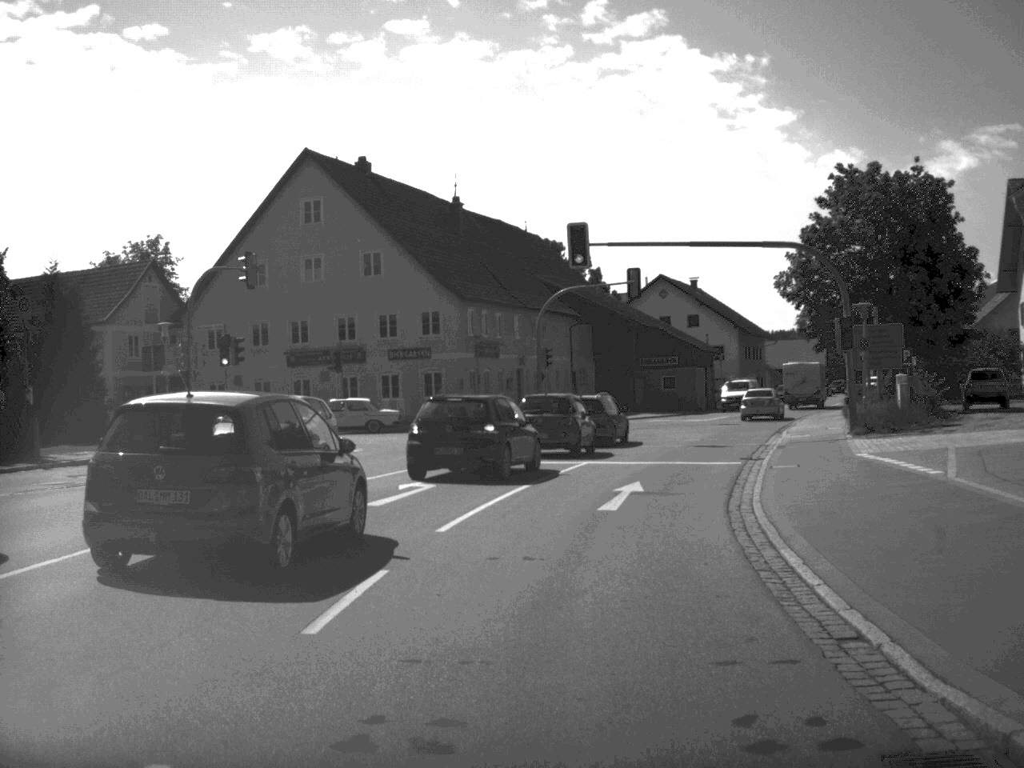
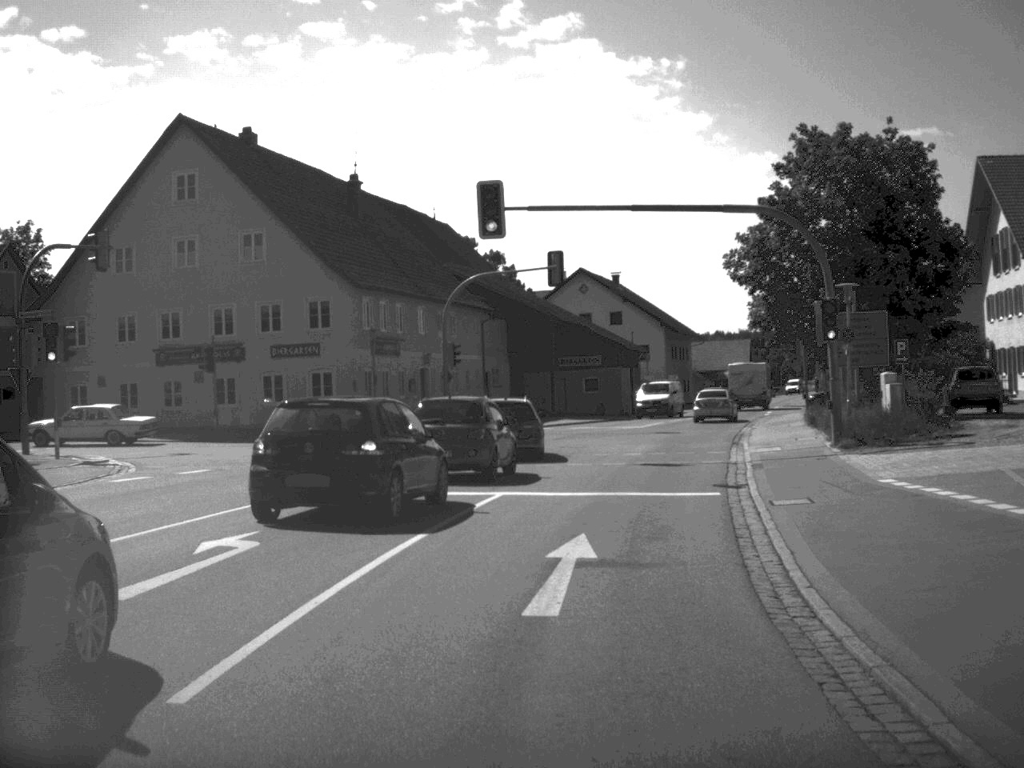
(+0.3, +7.8) m; +4°
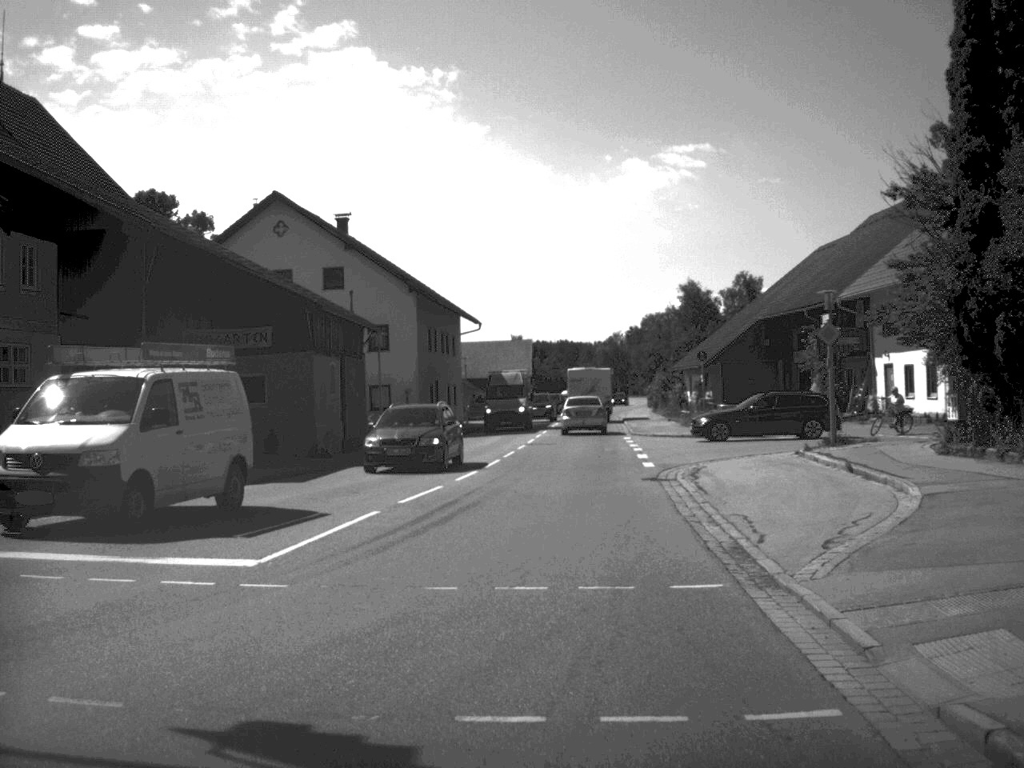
(+4.4, +38.9) m; +10°
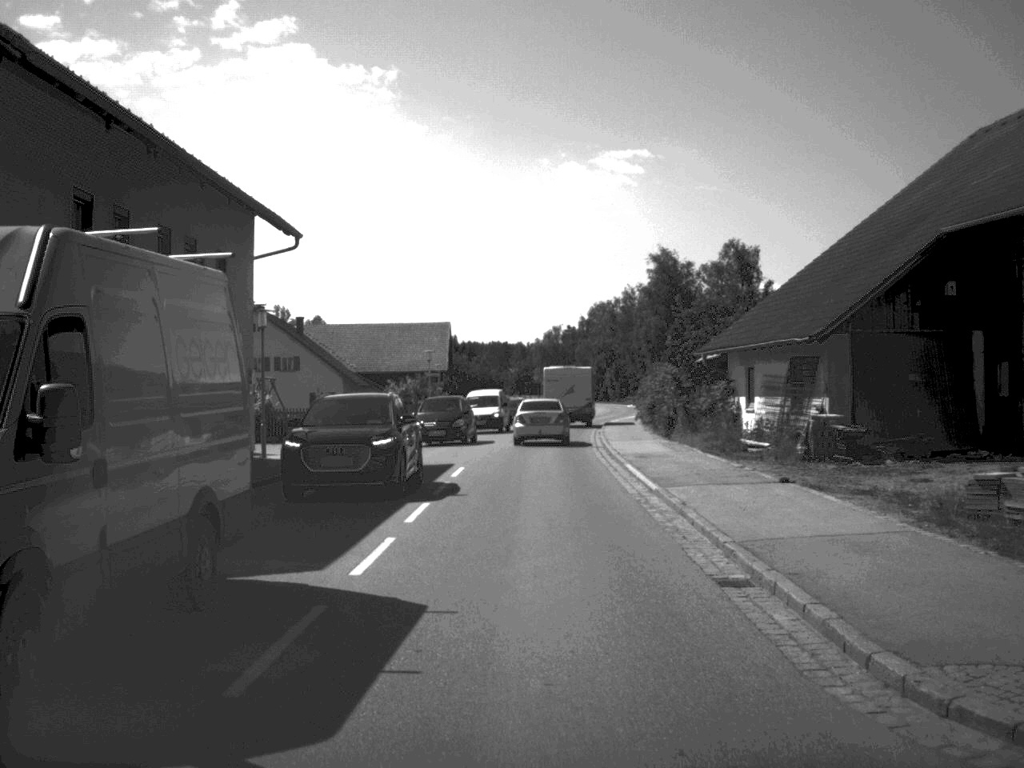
(+1.3, +39.0) m; +3°
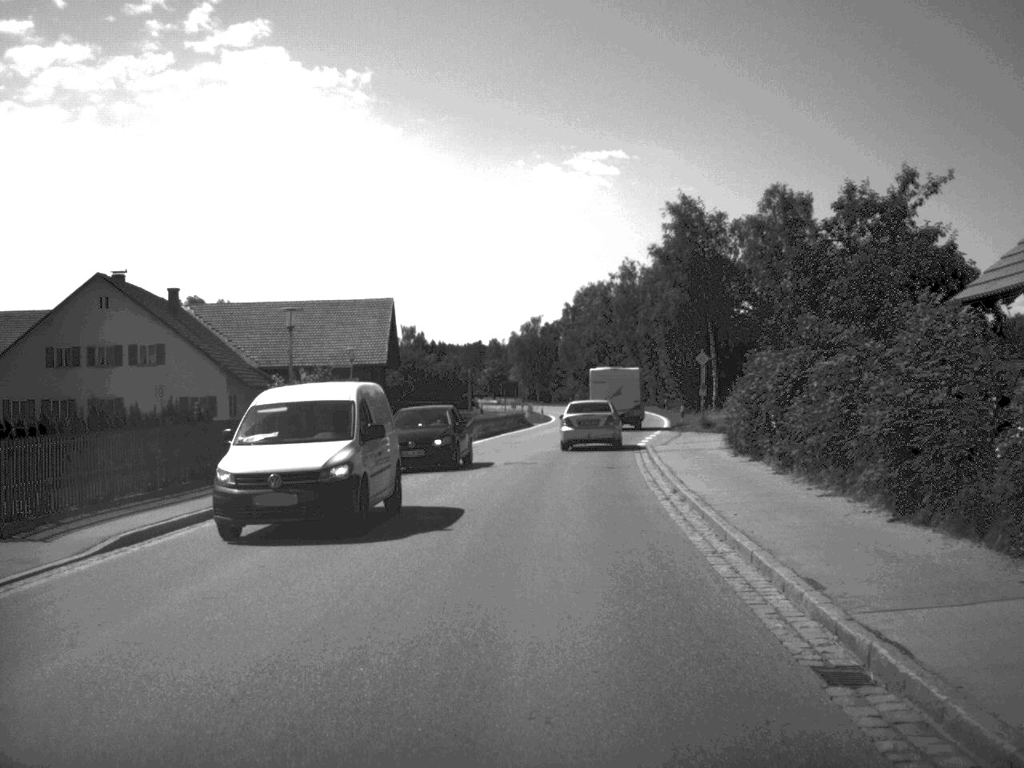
(+0.2, +30.9) m; +1°
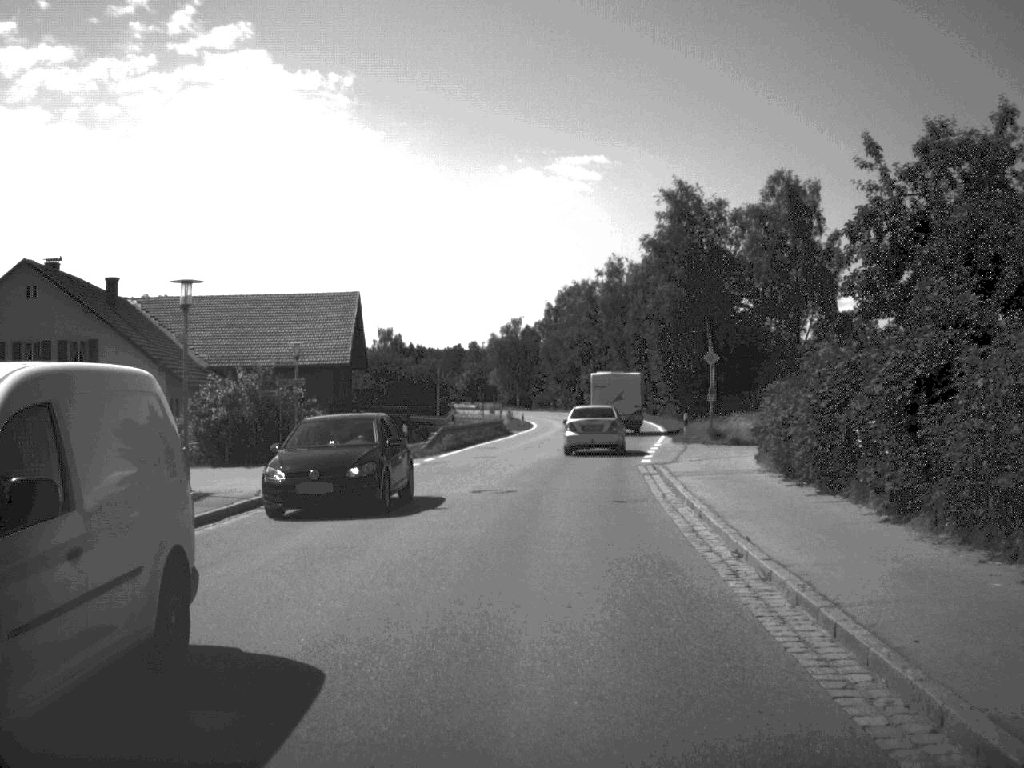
(+0.1, +7.6) m; +1°
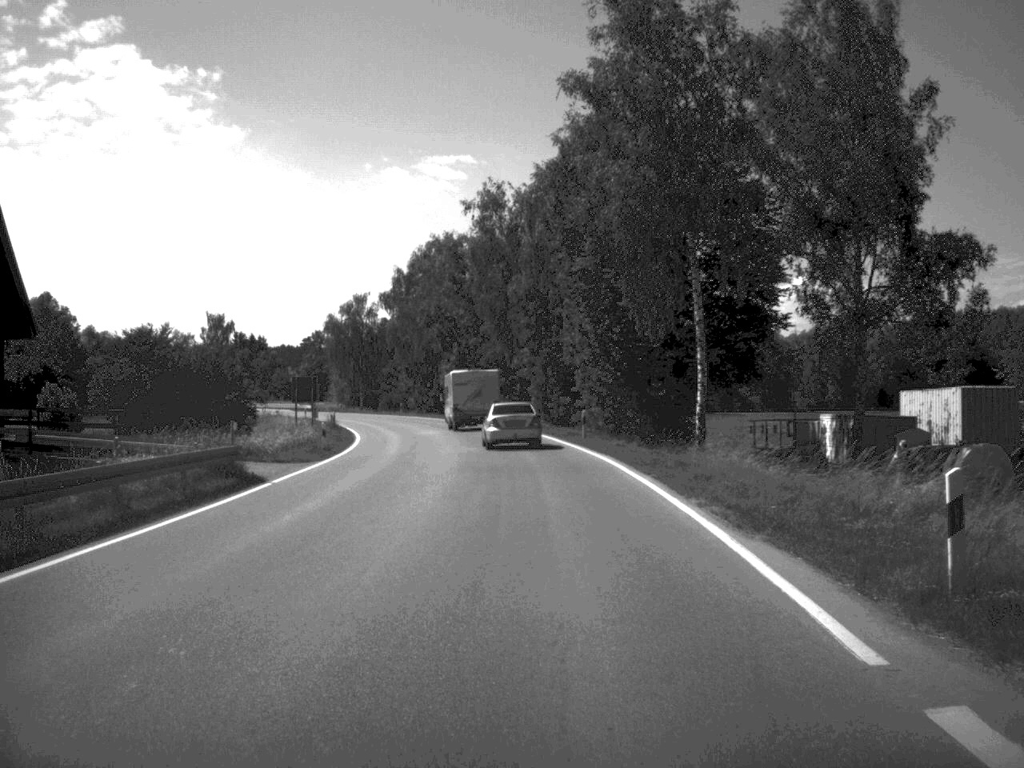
(+1.7, +38.6) m; +6°
